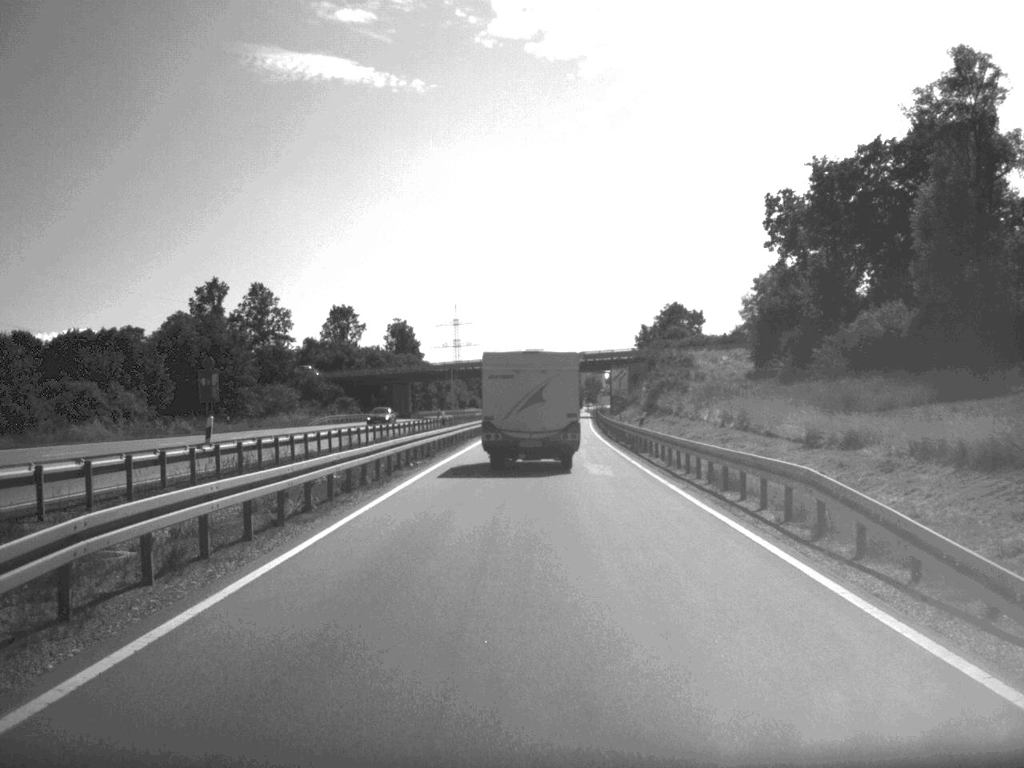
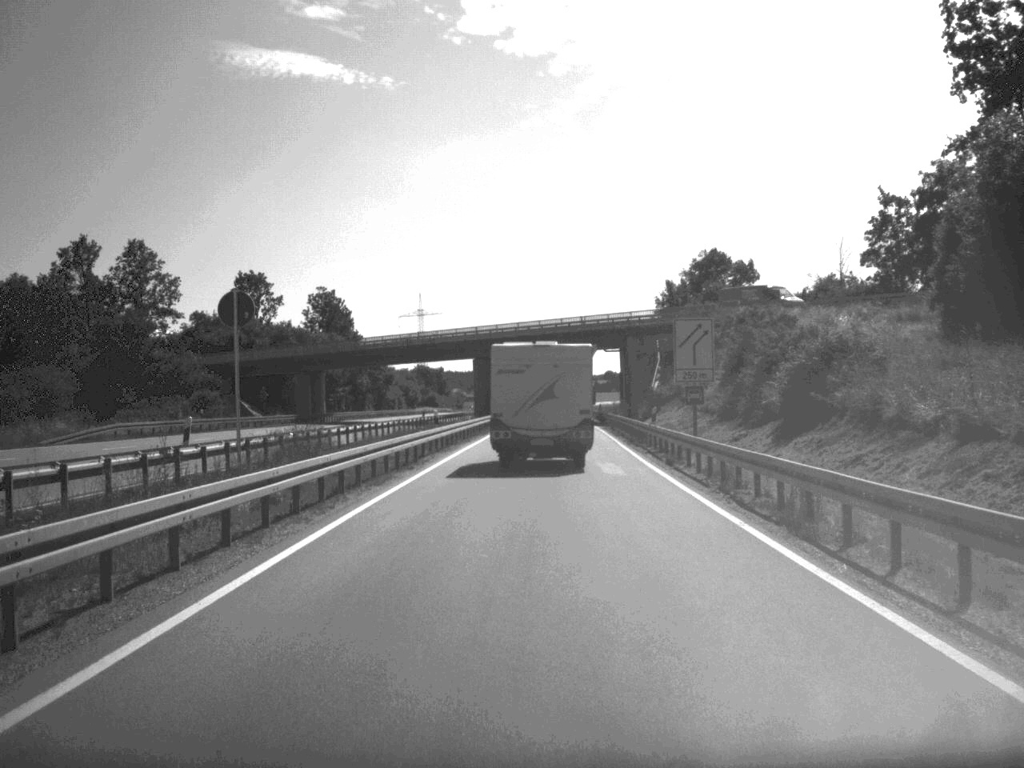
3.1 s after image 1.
(+0.5, +52.6) m; +1°
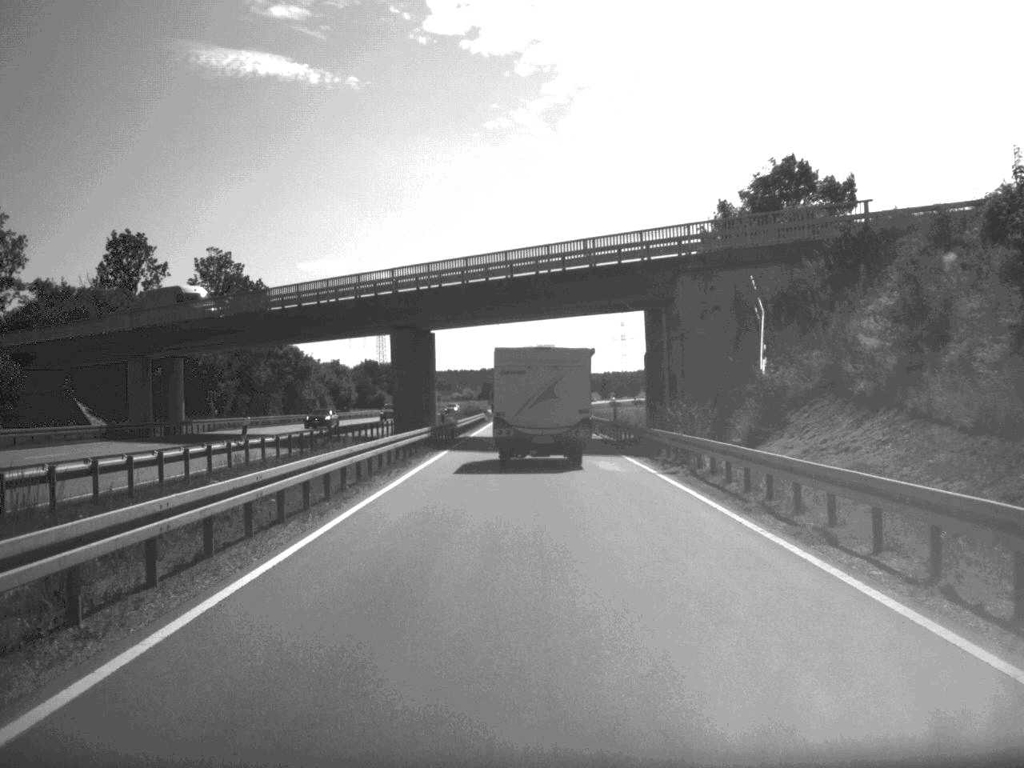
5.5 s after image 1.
(+0.4, +40.4) m; +1°
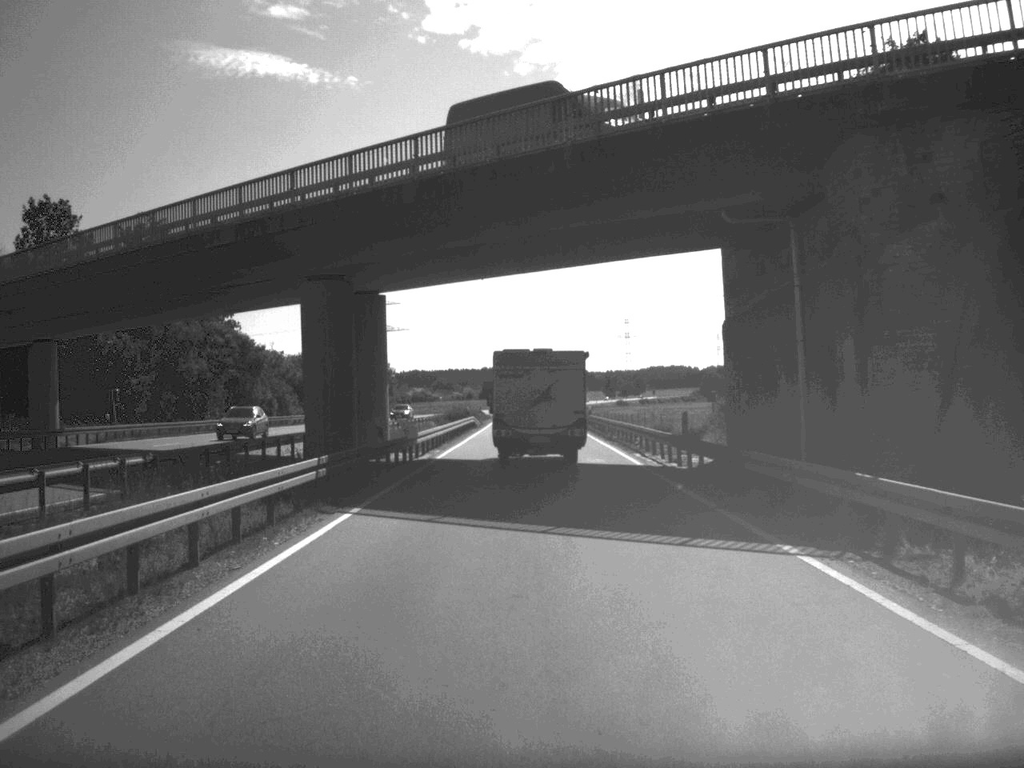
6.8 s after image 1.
(0.0, +22.1) m; 0°
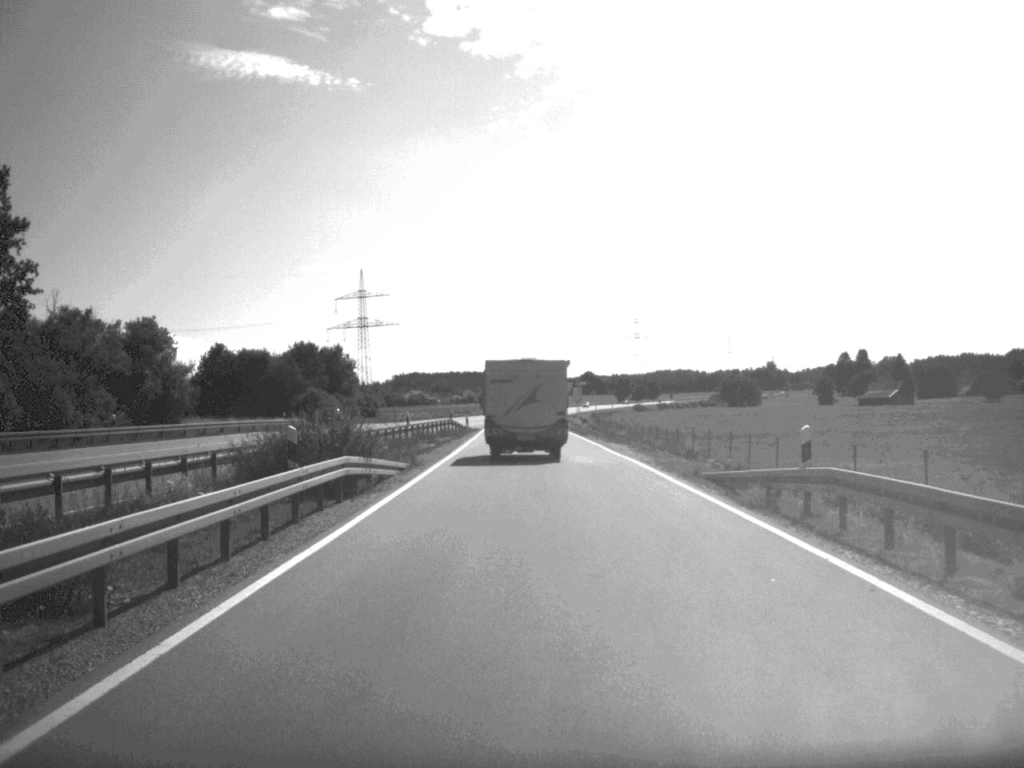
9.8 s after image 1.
(-0.2, +54.7) m; 0°
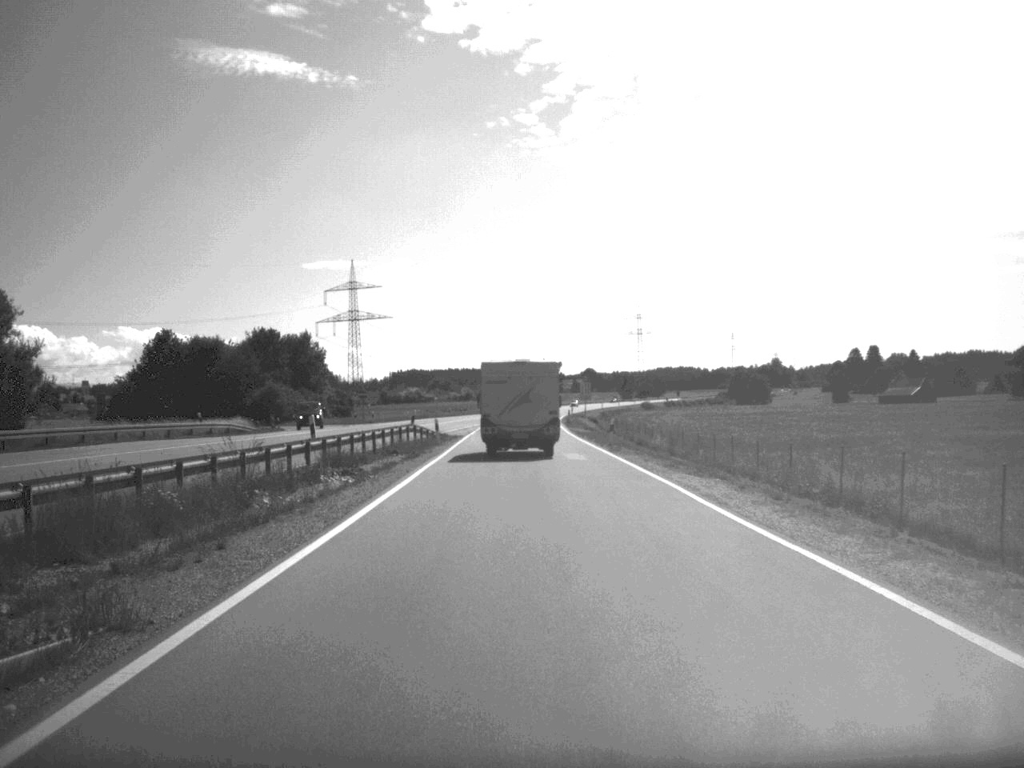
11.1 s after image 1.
(0.0, +24.3) m; 0°
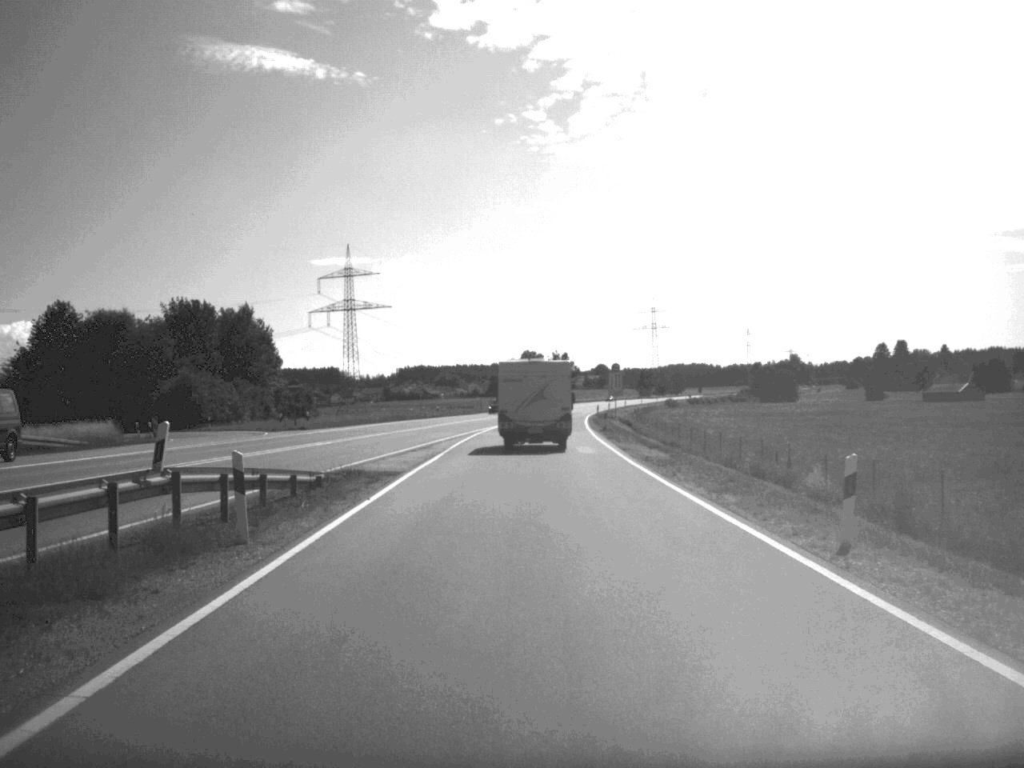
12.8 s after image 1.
(-0.2, +34.8) m; -1°
